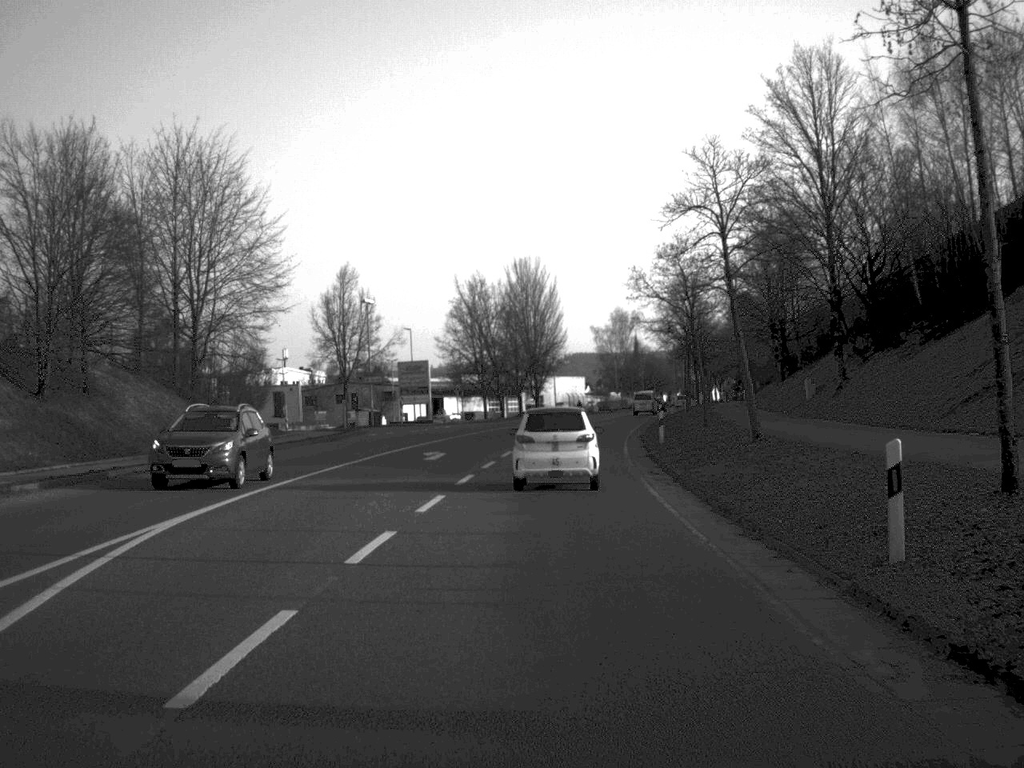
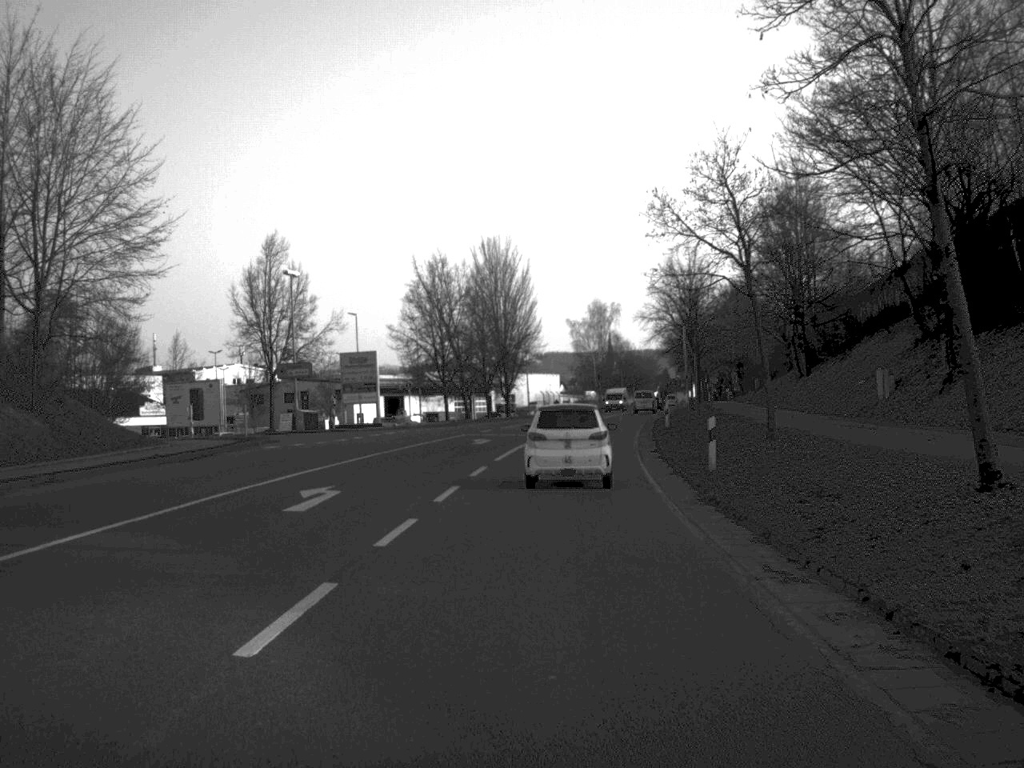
(+0.2, +16.5) m; +1°
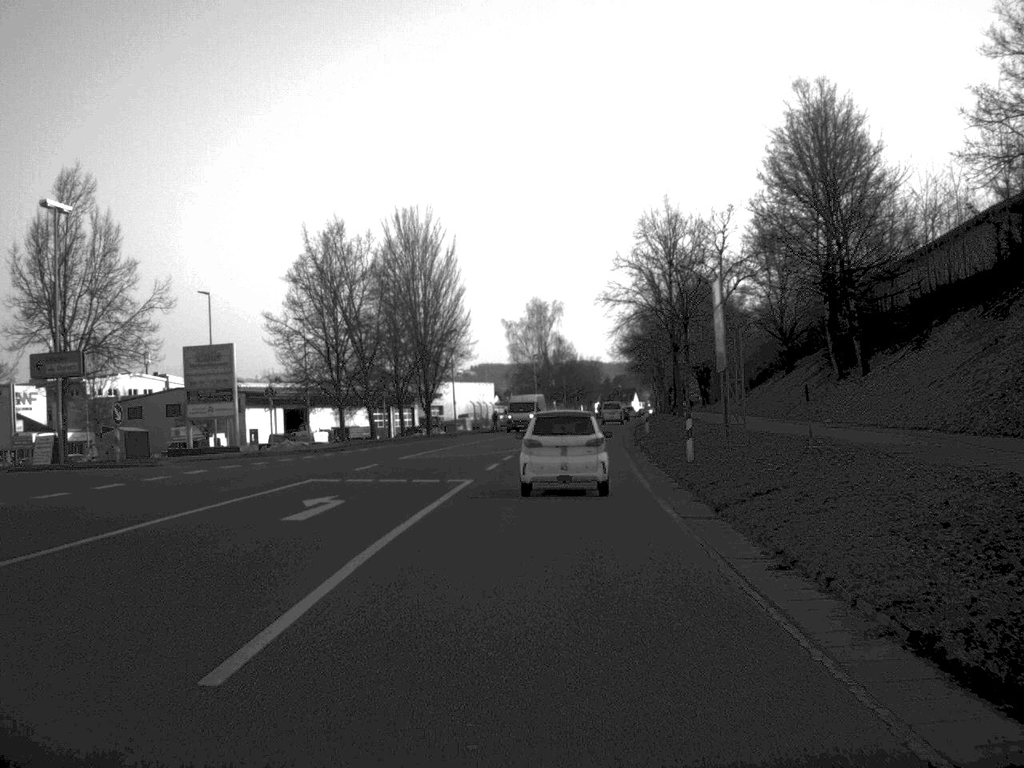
(+0.6, +24.5) m; +3°
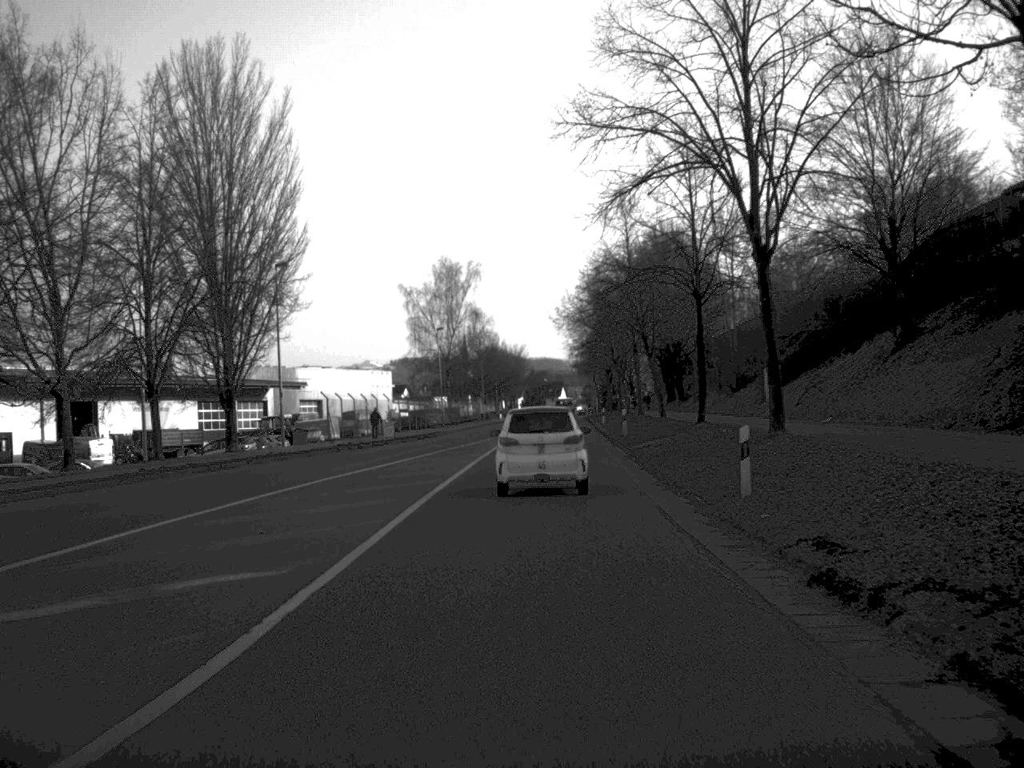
(+1.4, +42.4) m; +4°
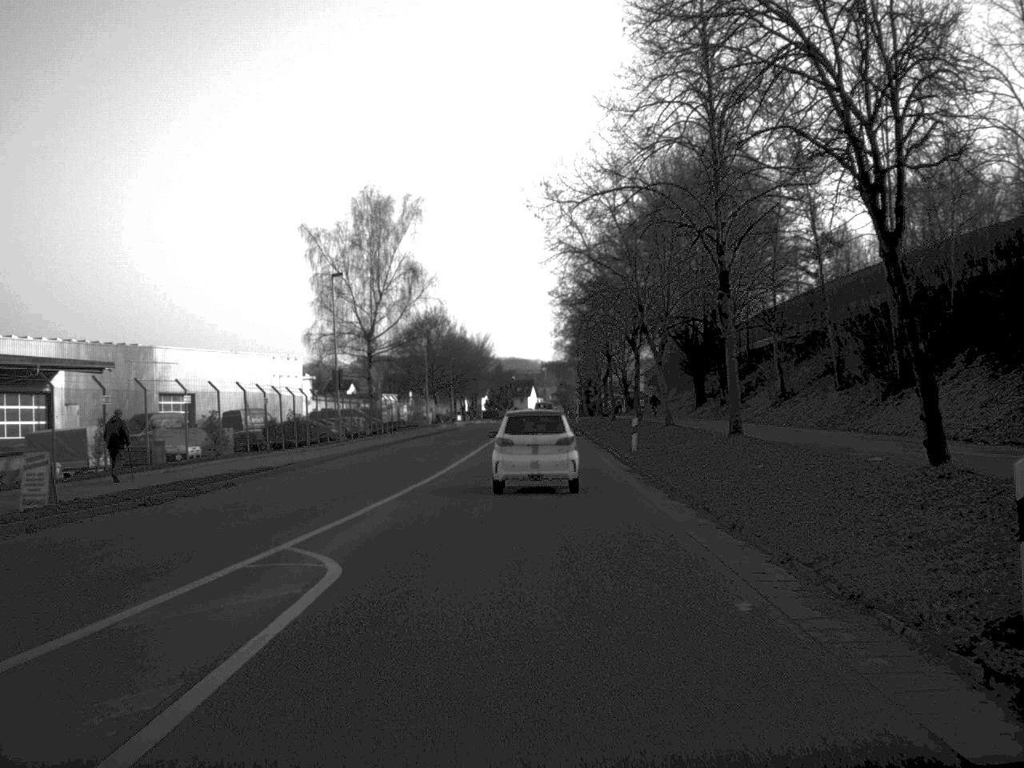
(+0.6, +40.6) m; +1°
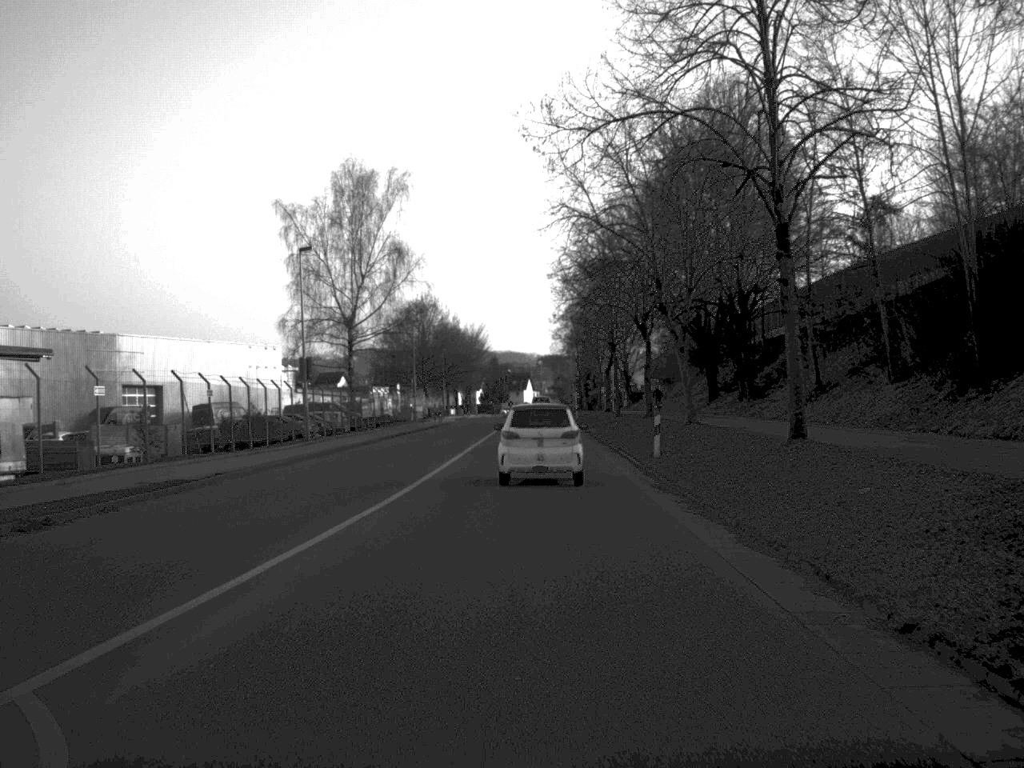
(0.0, +7.5) m; 0°
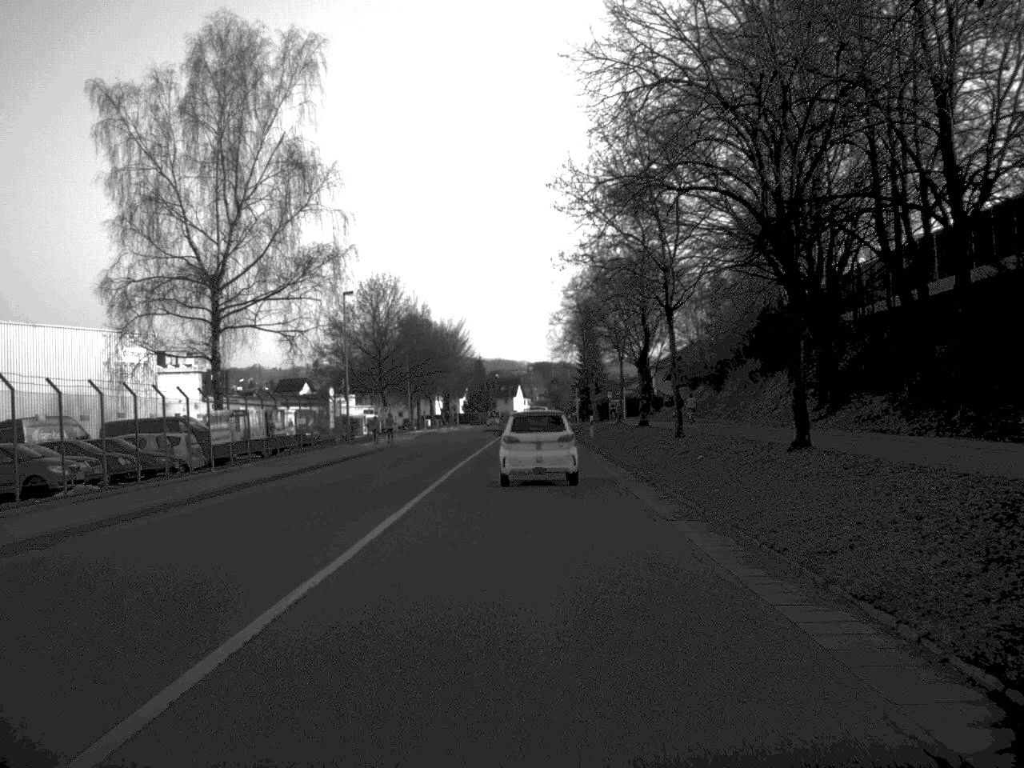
(+0.1, +31.8) m; 0°
